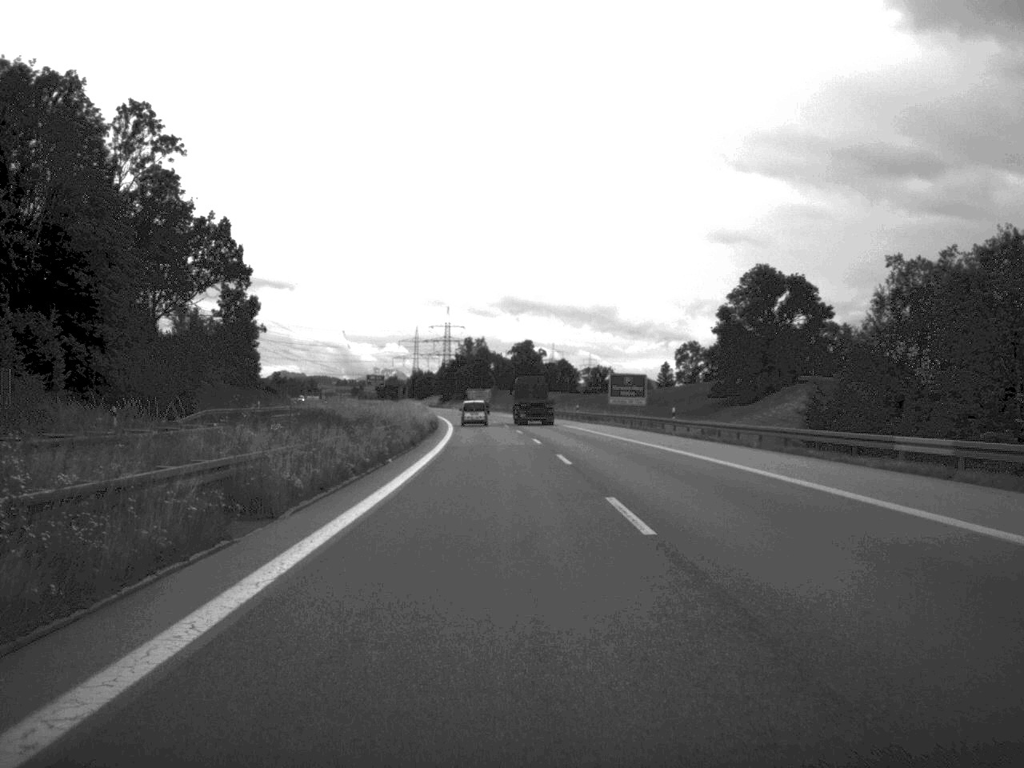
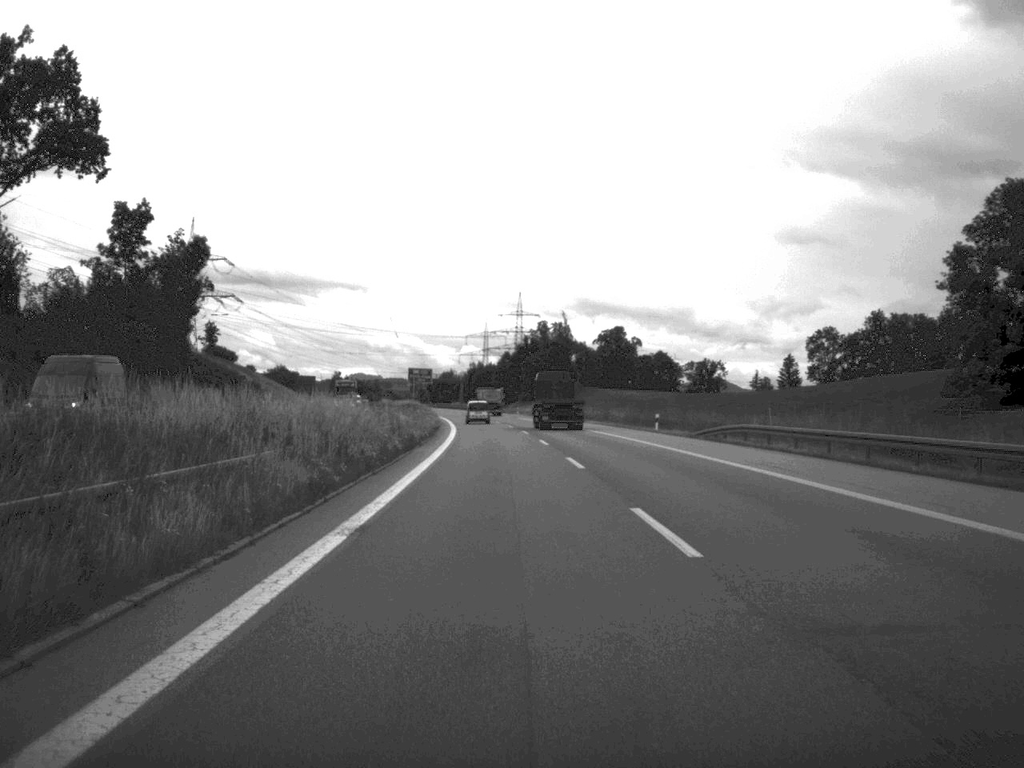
(-3.3, +90.7) m; -4°
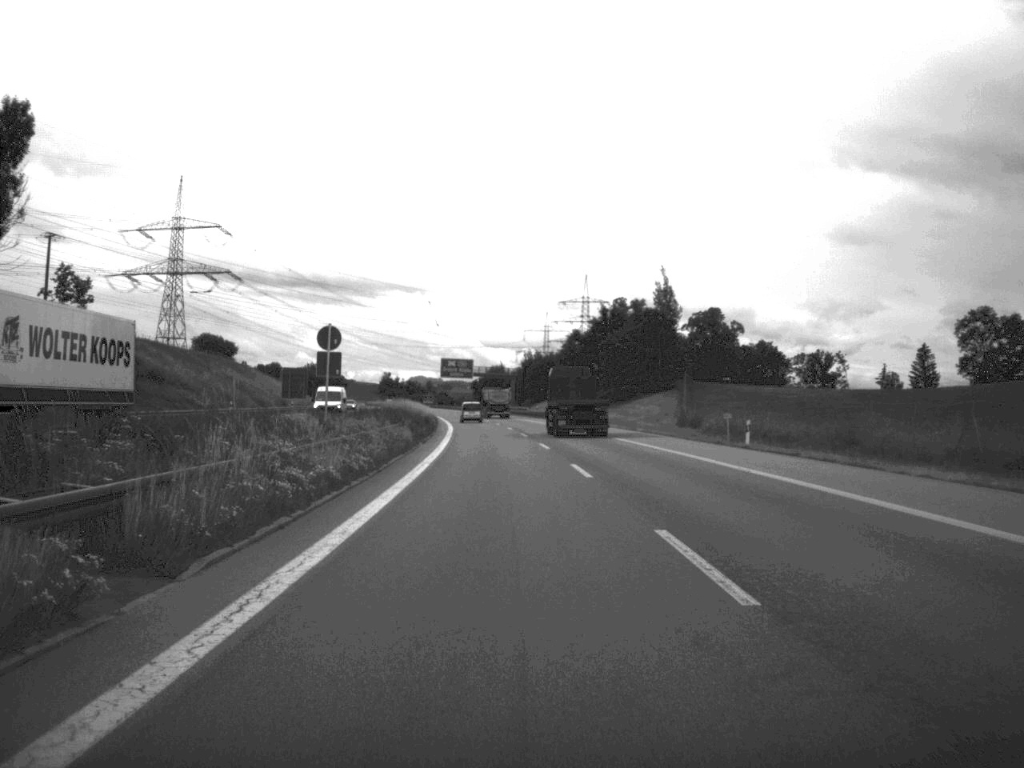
(-2.1, +73.8) m; -3°
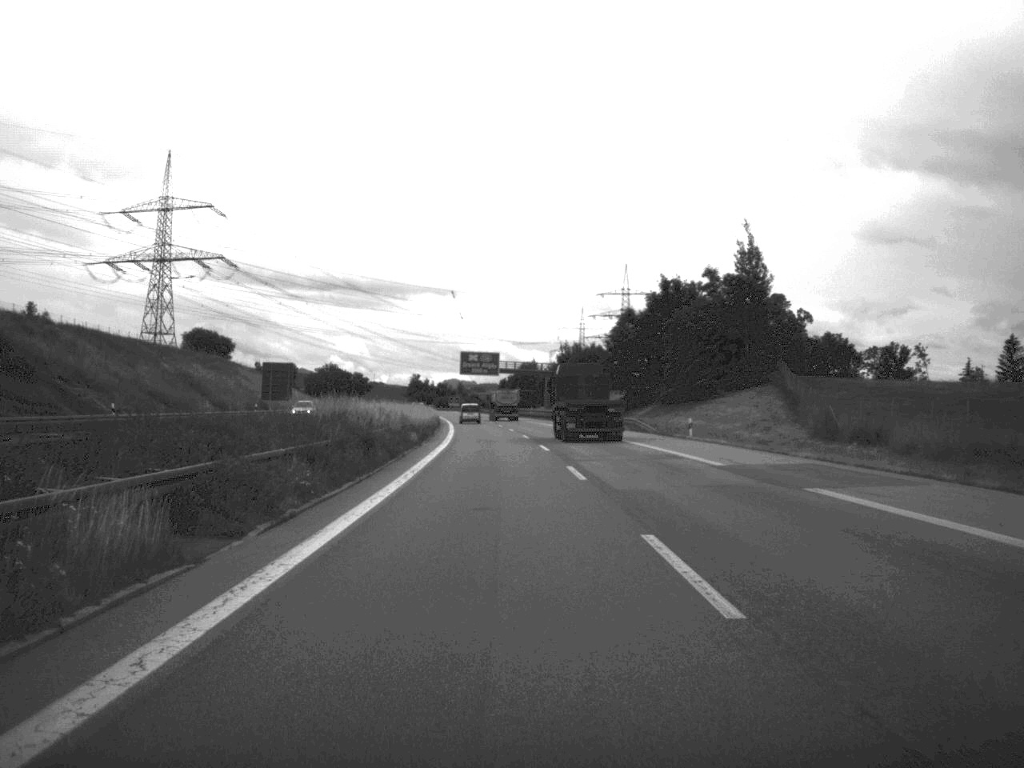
(-0.5, +36.0) m; -2°
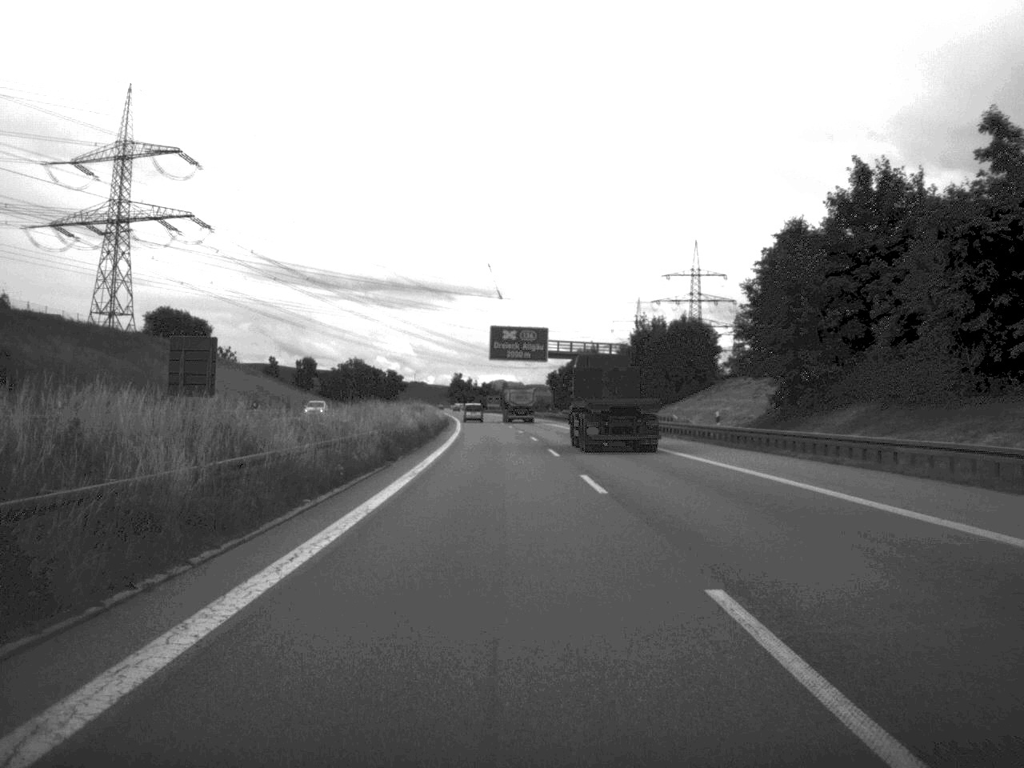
(-1.3, +57.5) m; -2°
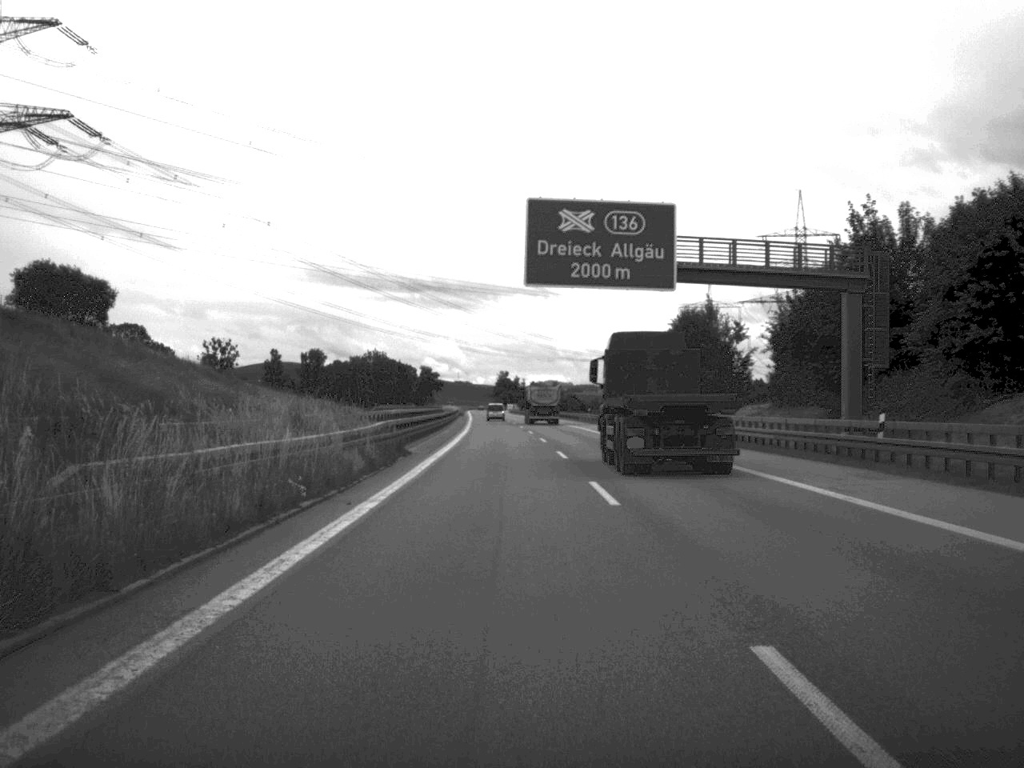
(-1.6, +73.2) m; -2°
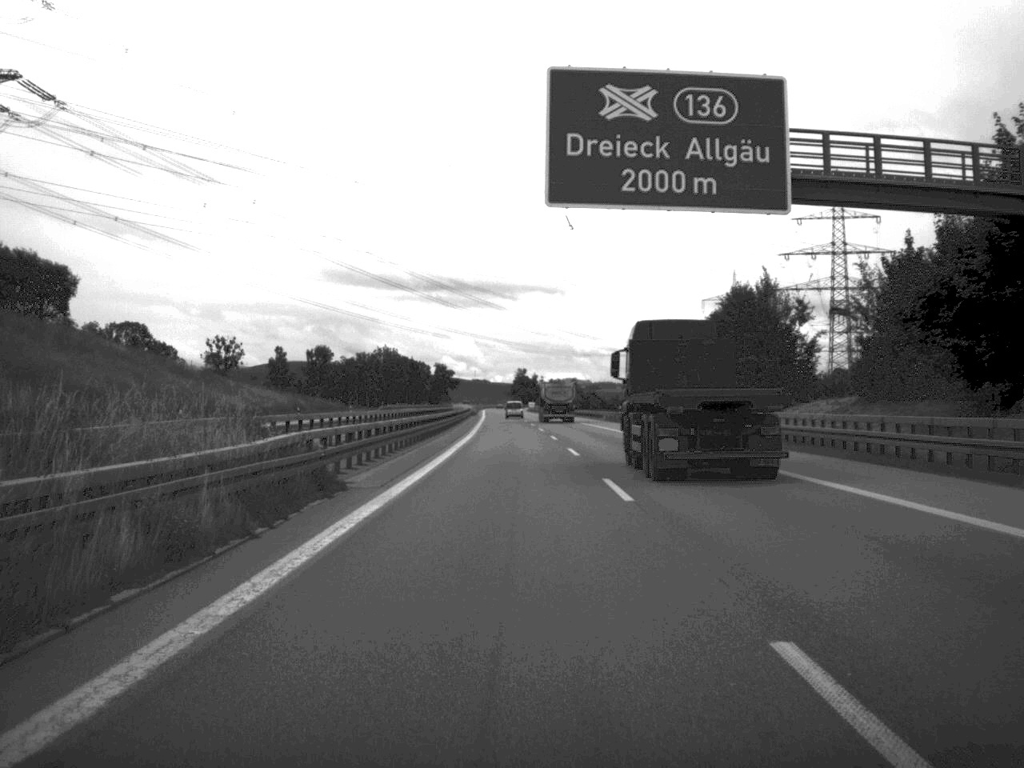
(-0.1, +17.9) m; -1°
